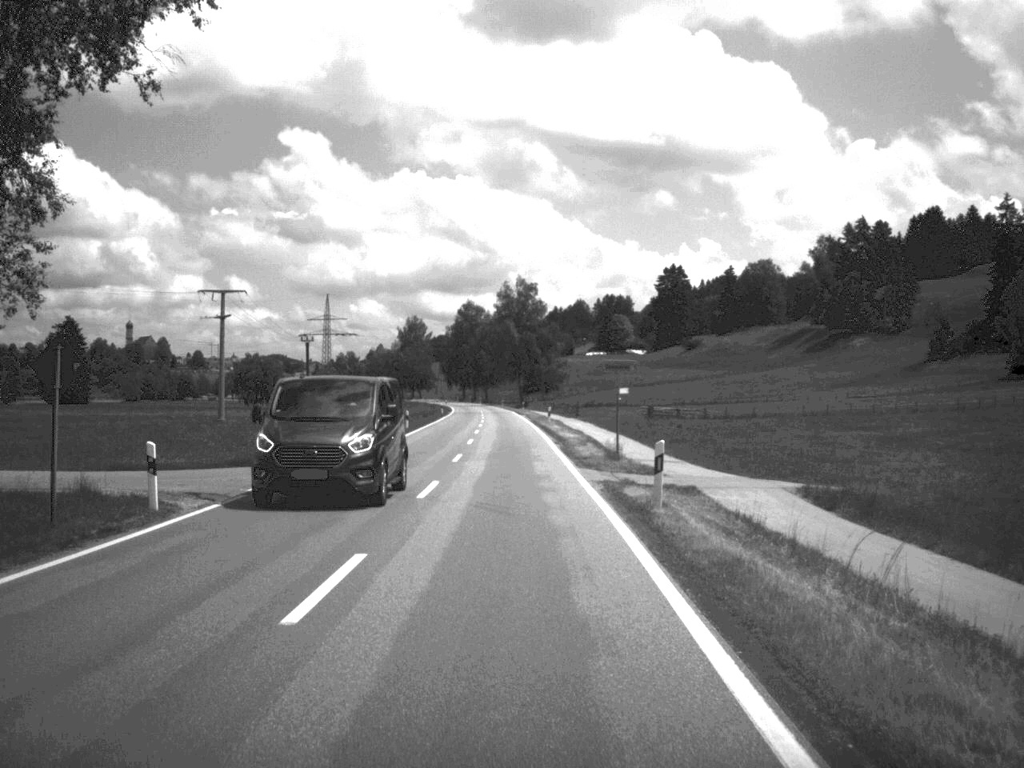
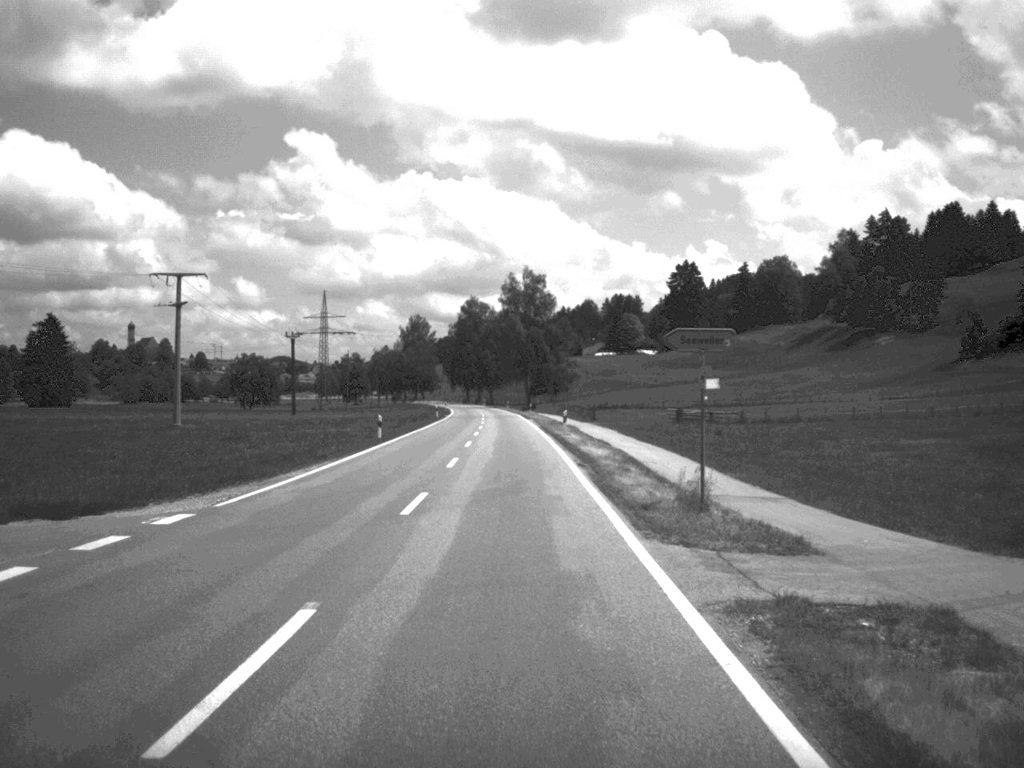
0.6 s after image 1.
(0.0, +15.0) m; 0°
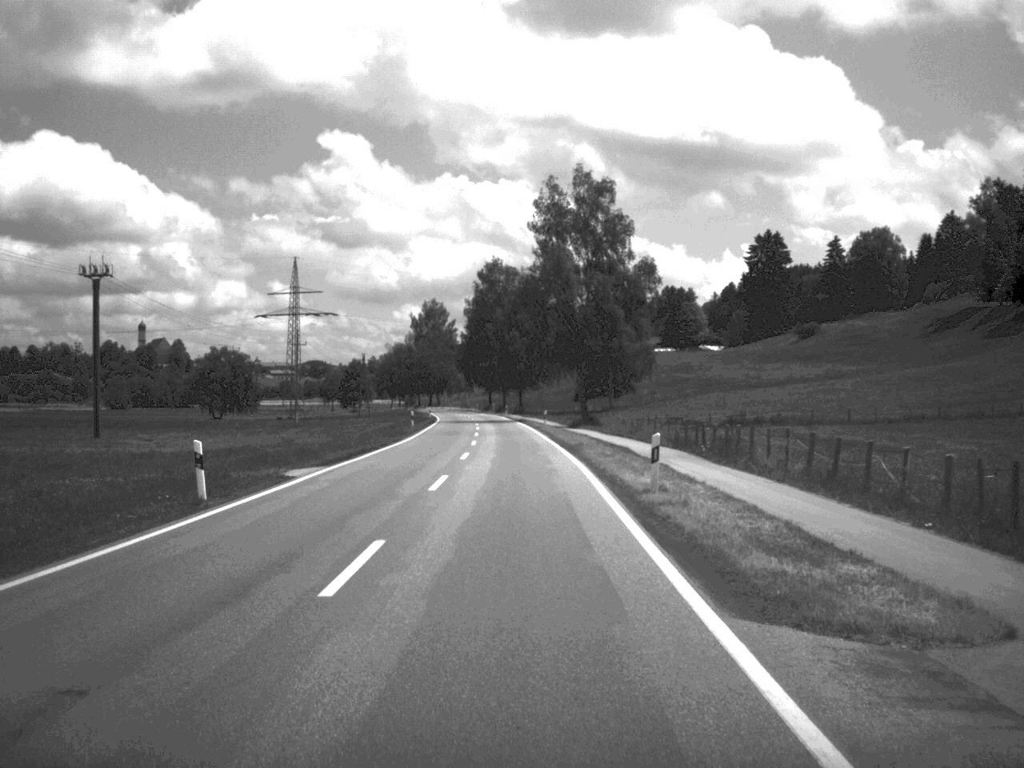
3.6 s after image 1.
(-1.2, +78.6) m; -2°
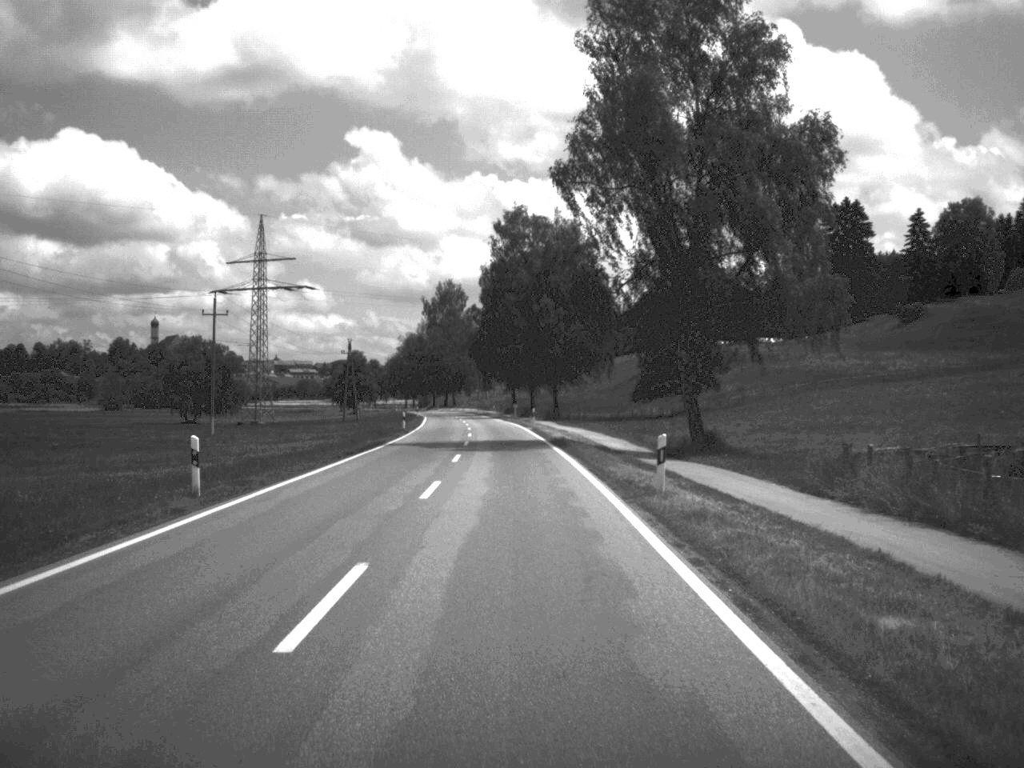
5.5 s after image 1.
(-0.6, +49.7) m; -2°
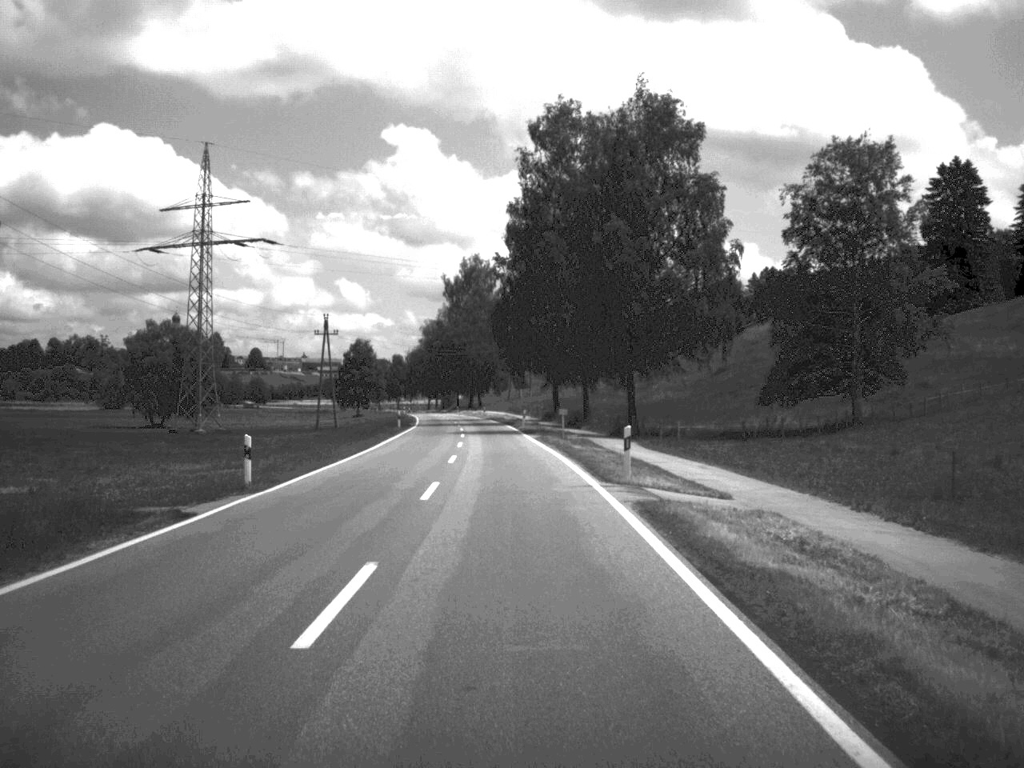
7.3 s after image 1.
(-0.8, +47.2) m; -2°
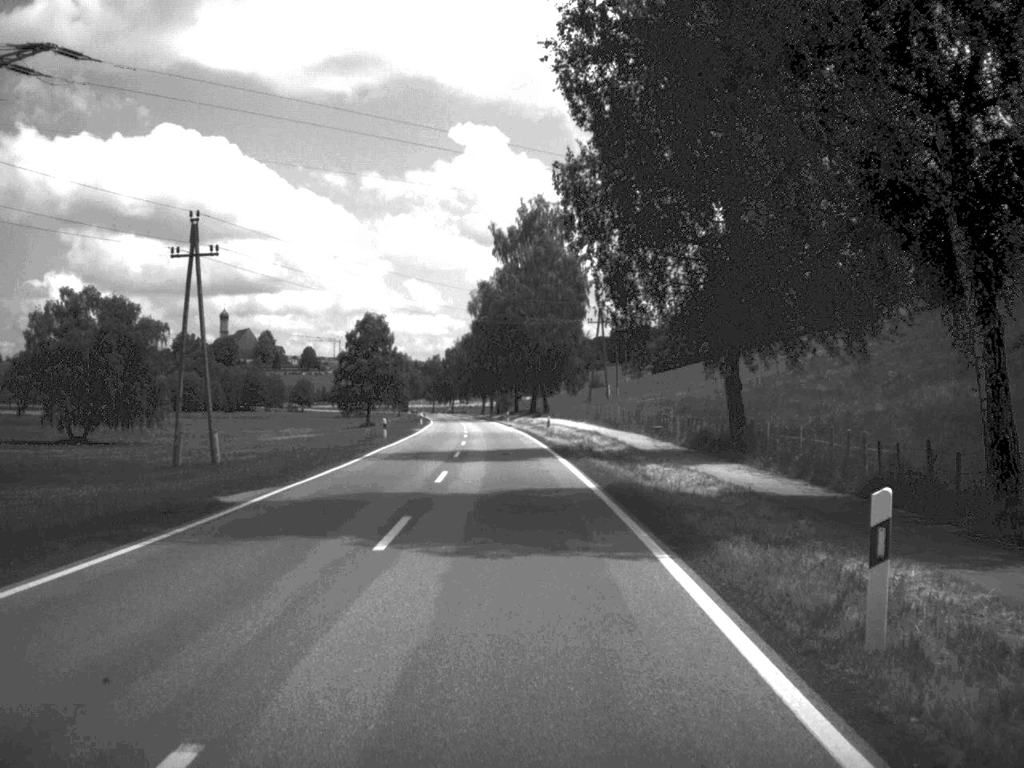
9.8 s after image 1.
(-1.9, +65.8) m; -3°
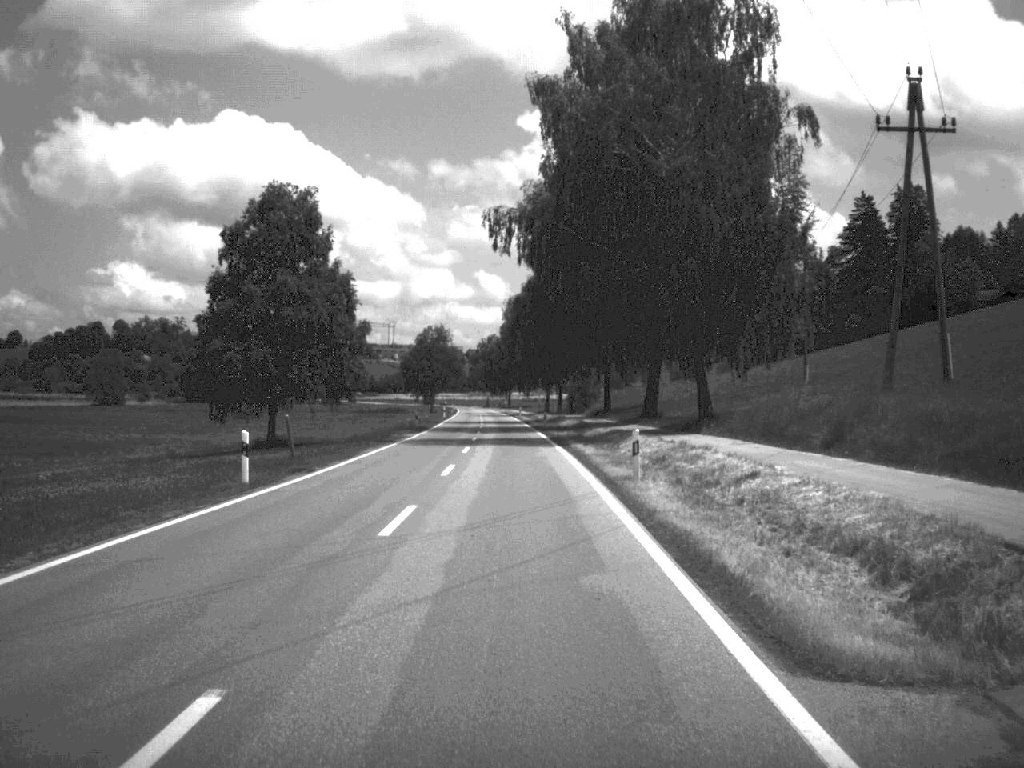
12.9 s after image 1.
(-2.4, +82.0) m; -3°
